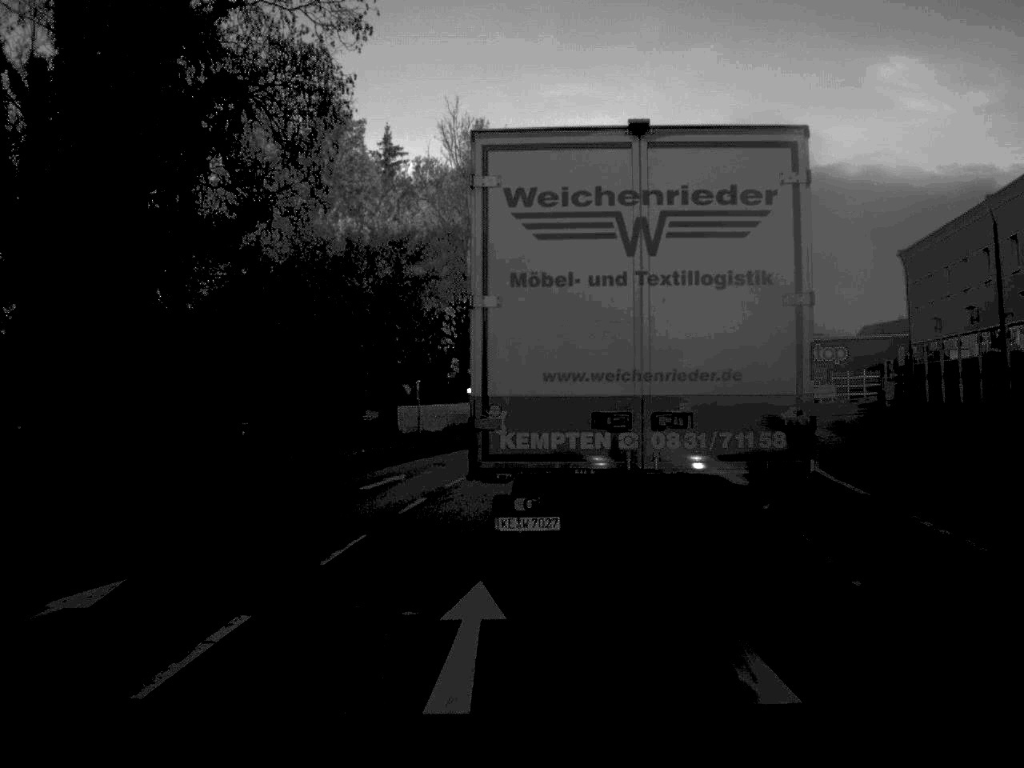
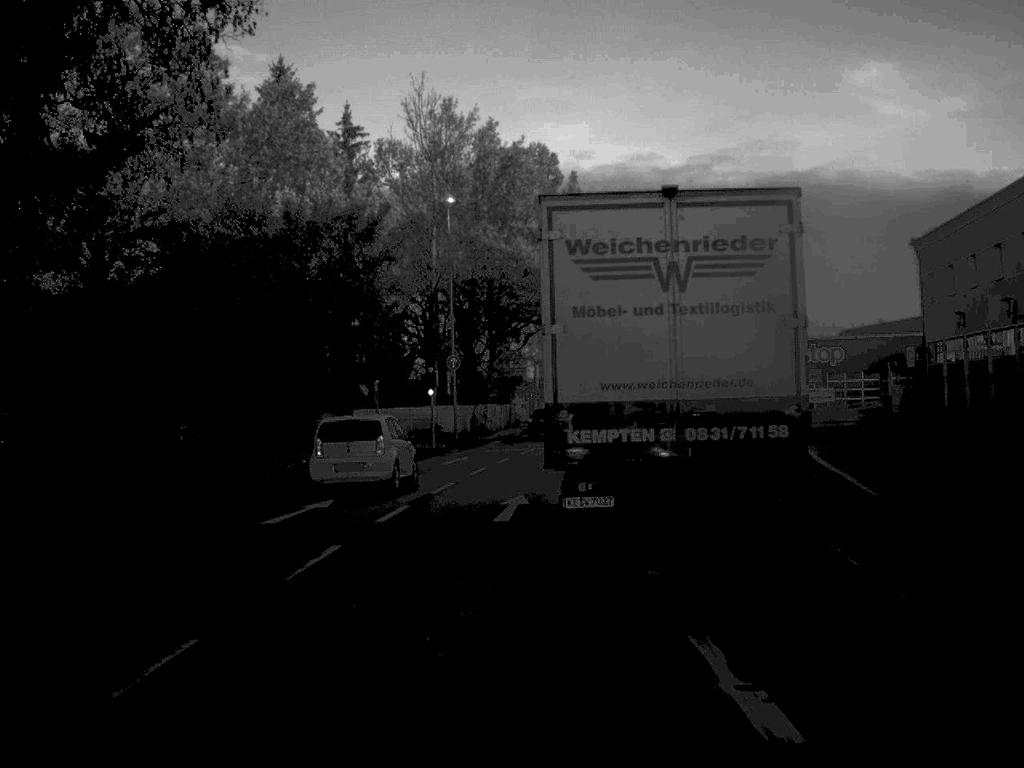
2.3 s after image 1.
(+0.1, +6.8) m; +1°
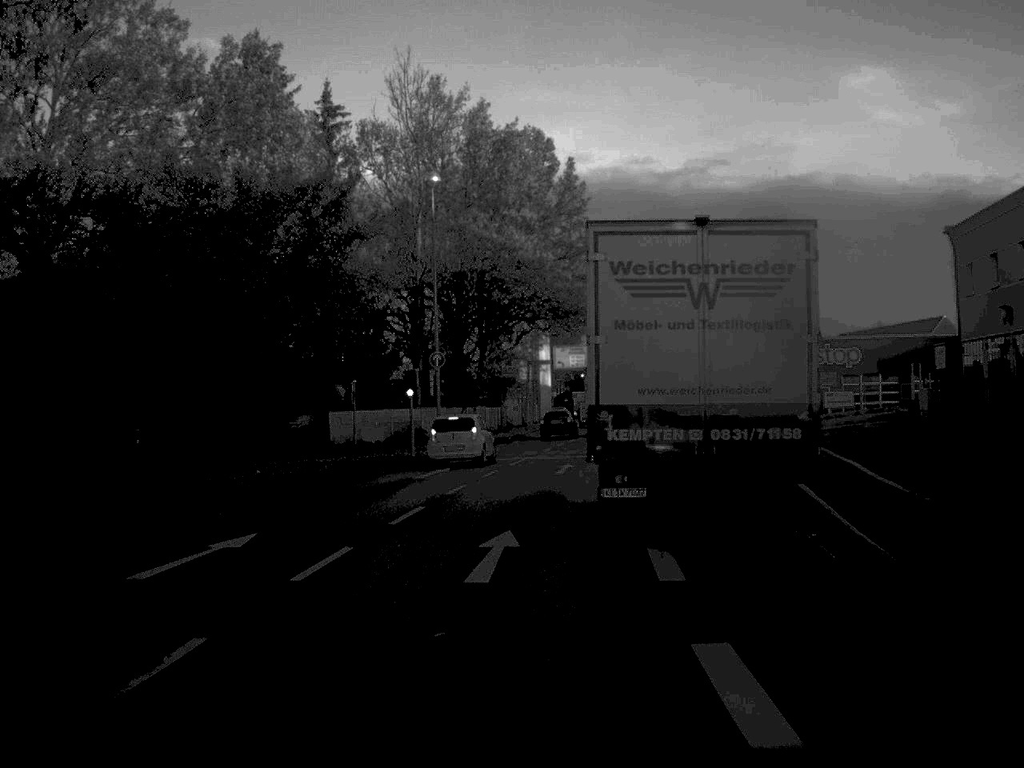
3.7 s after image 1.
(0.0, +5.8) m; 0°
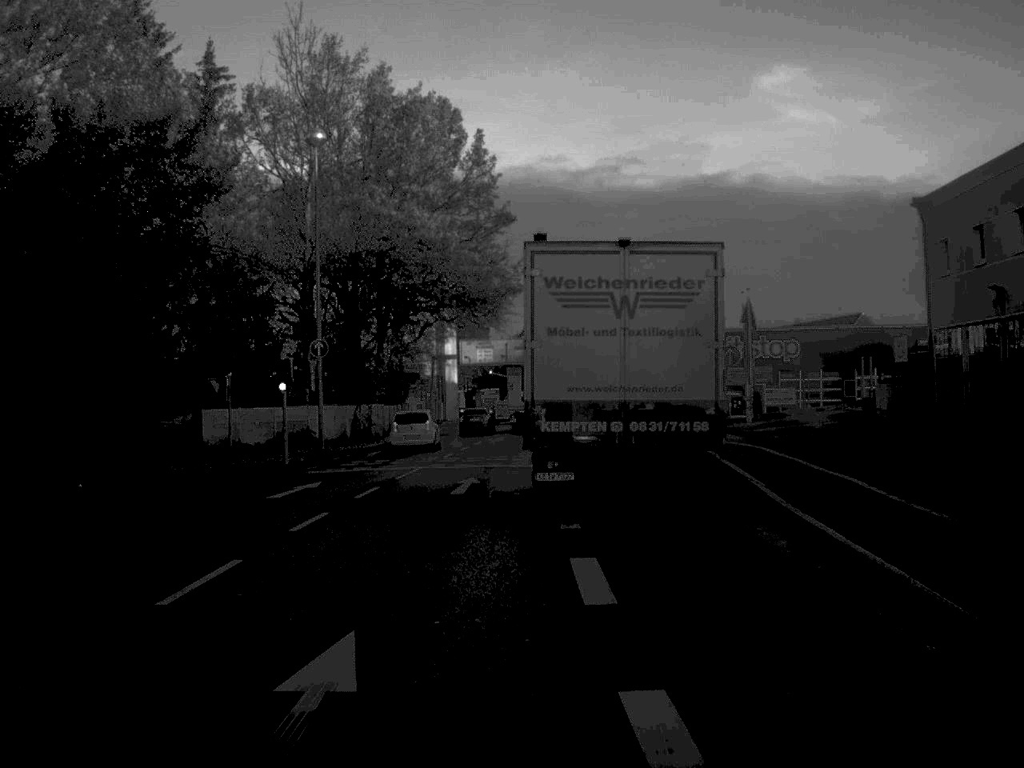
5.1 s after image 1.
(+0.2, +7.6) m; +4°
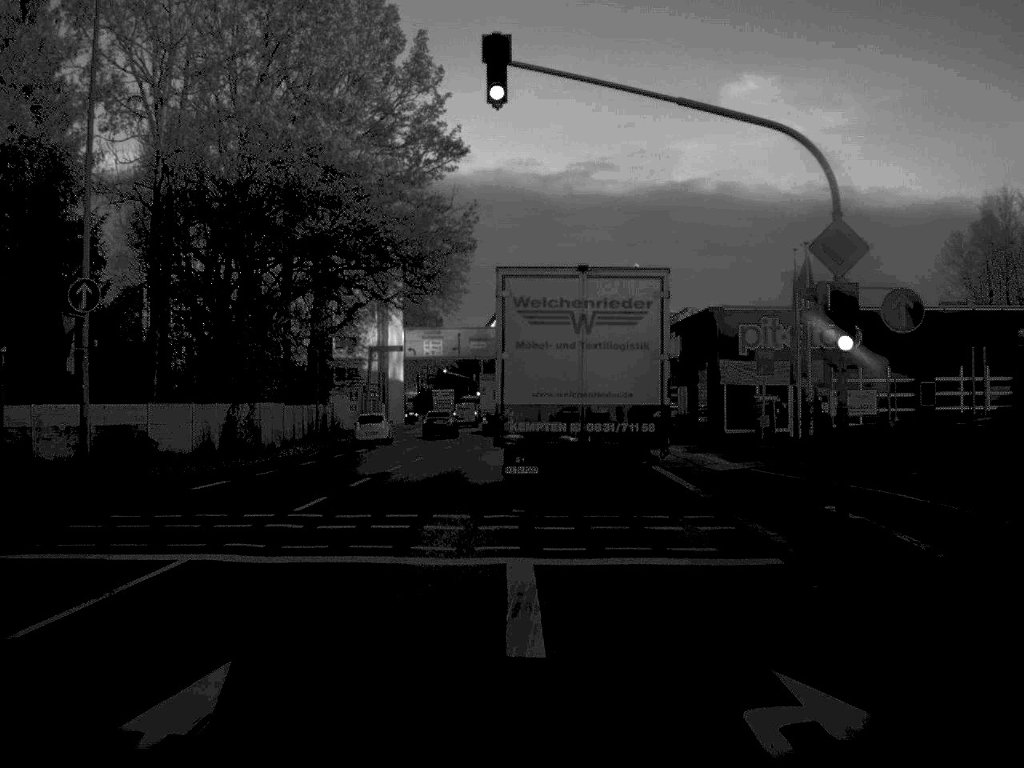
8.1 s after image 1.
(+0.3, +19.7) m; +2°
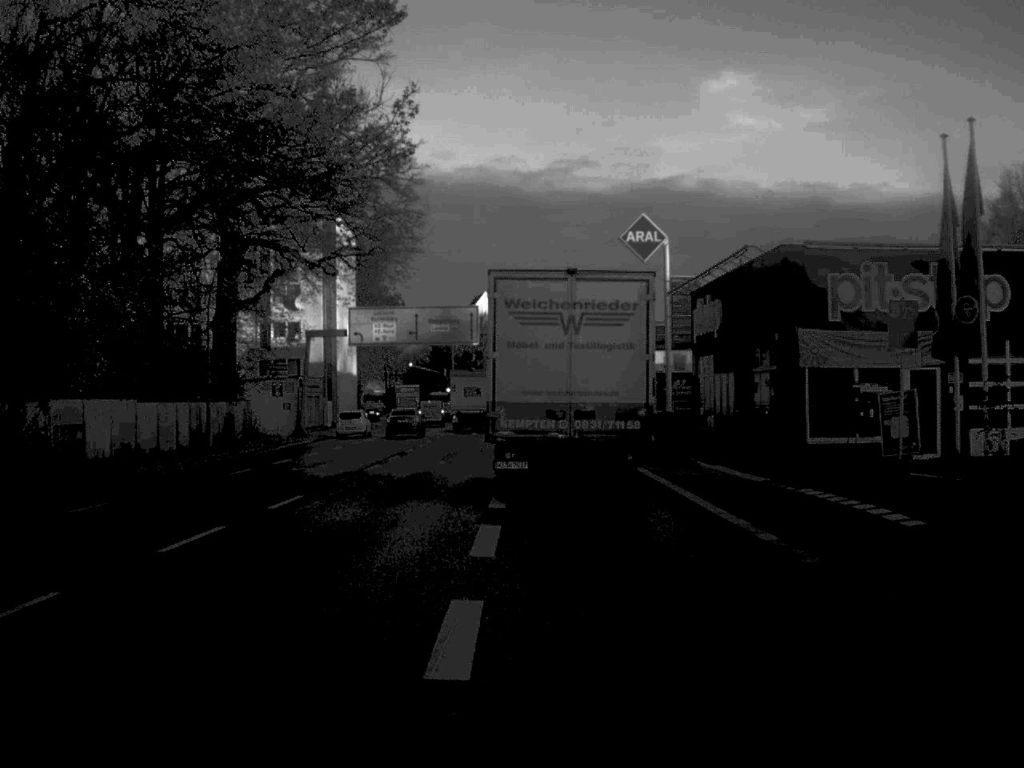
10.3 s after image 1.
(+0.2, +17.9) m; +1°
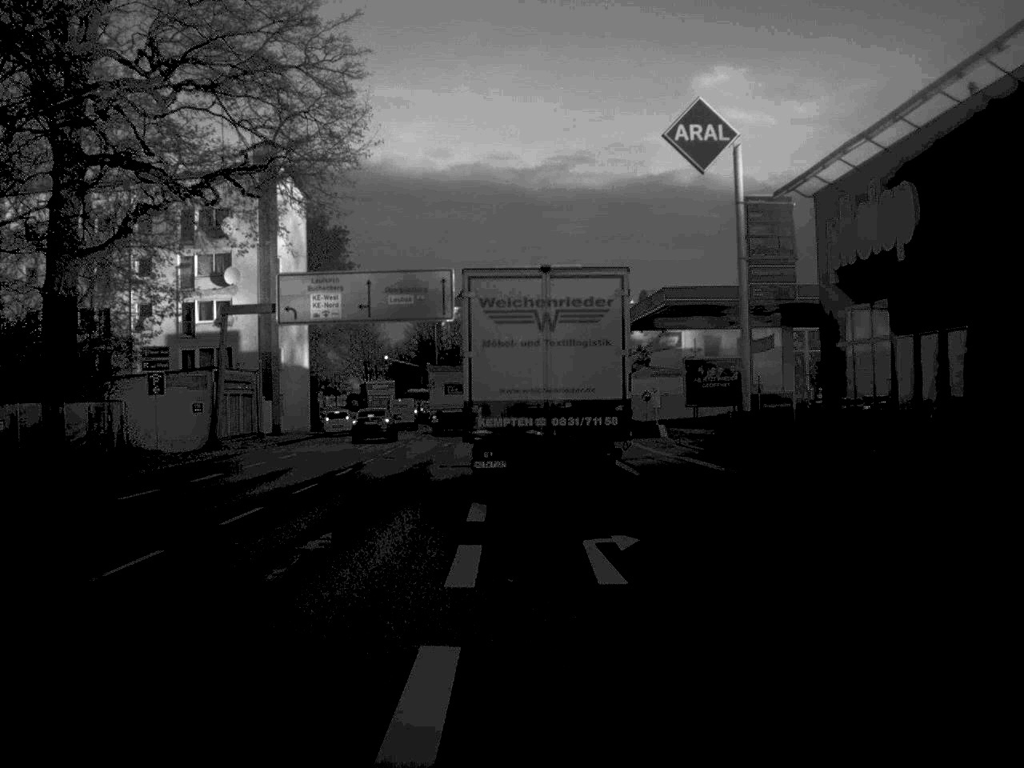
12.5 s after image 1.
(0.0, +20.2) m; 0°
